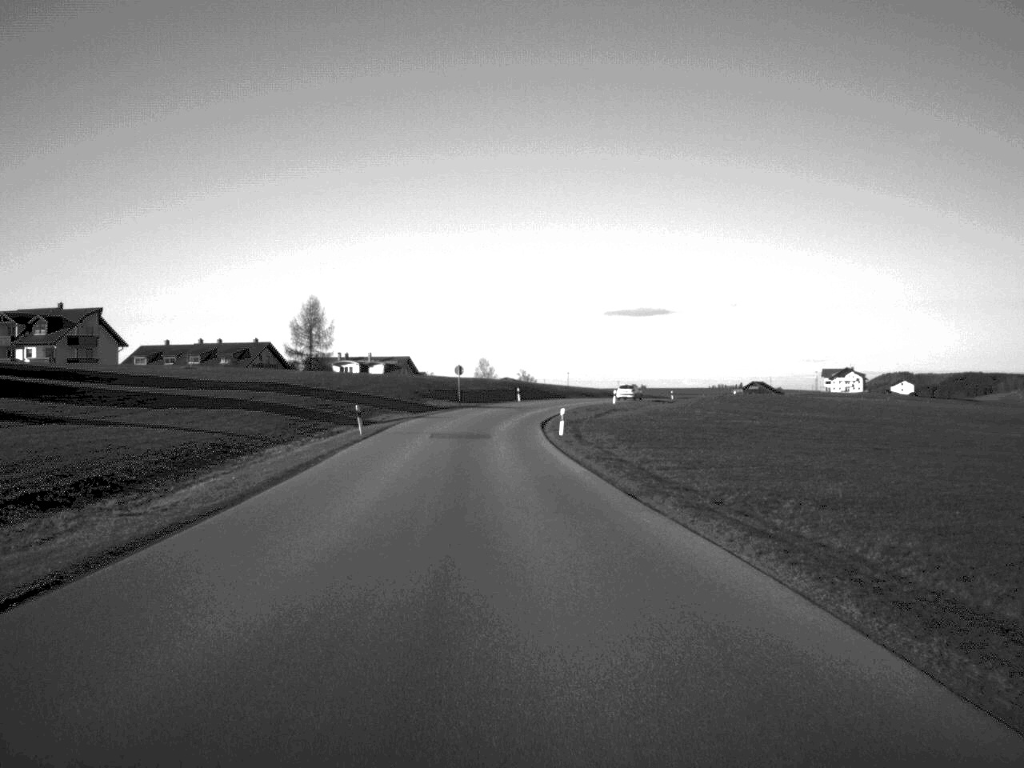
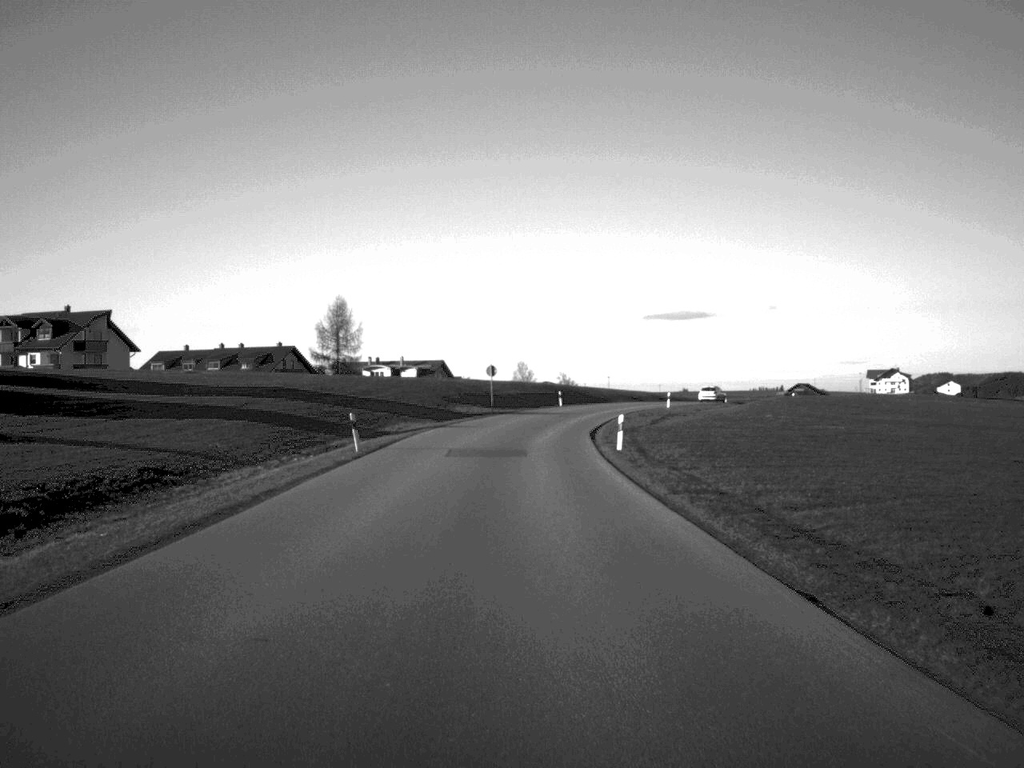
(-0.2, +11.0) m; -2°
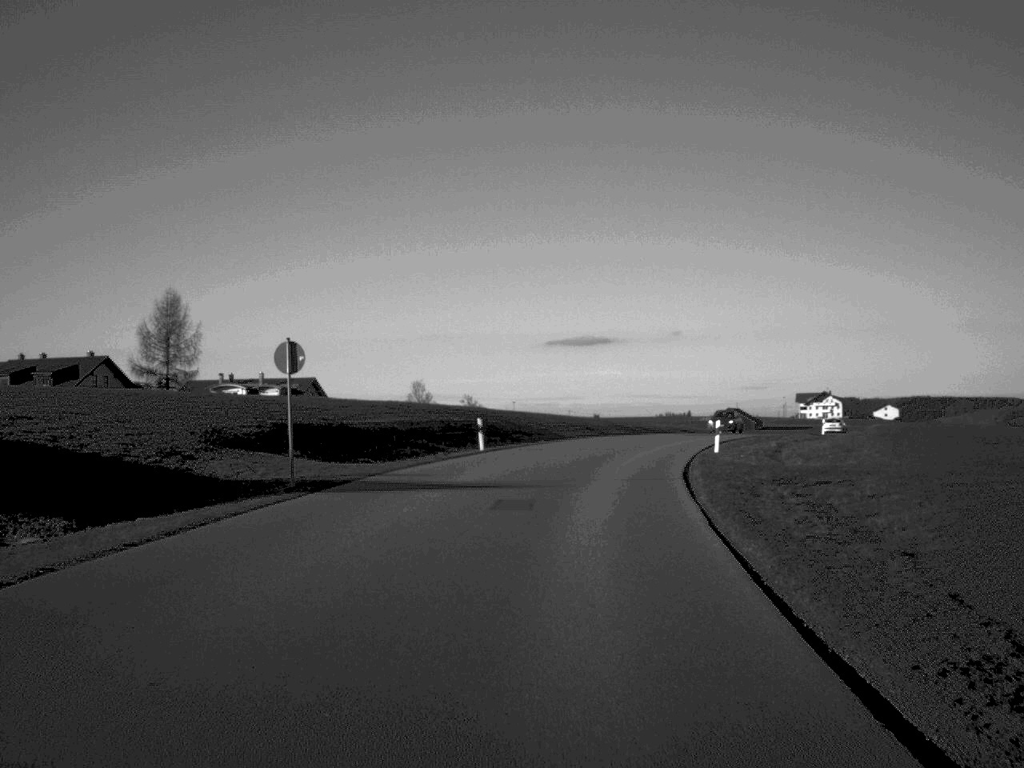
(+0.6, +46.2) m; +5°
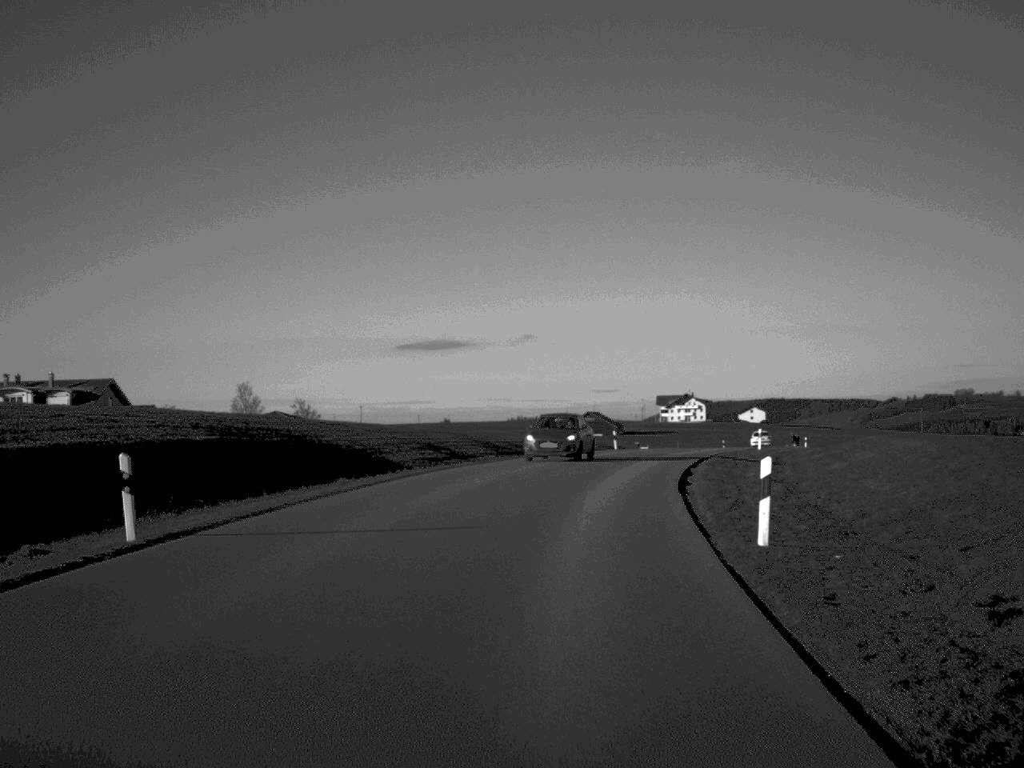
(+1.4, +24.9) m; +7°
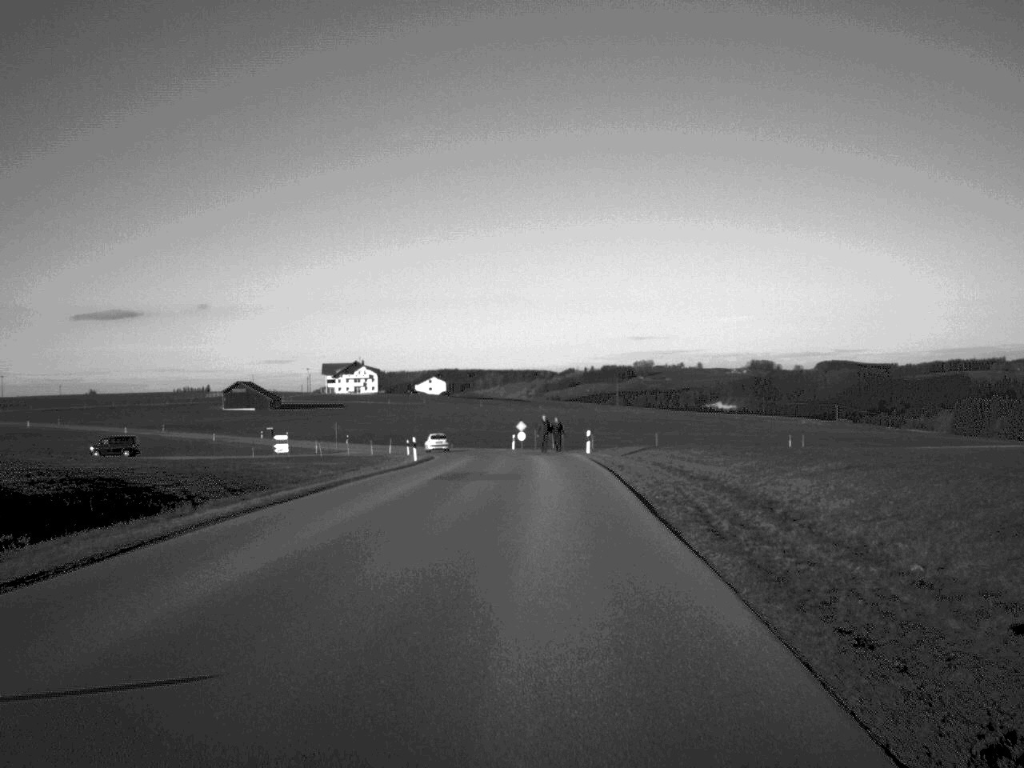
(+8.1, +59.3) m; +14°
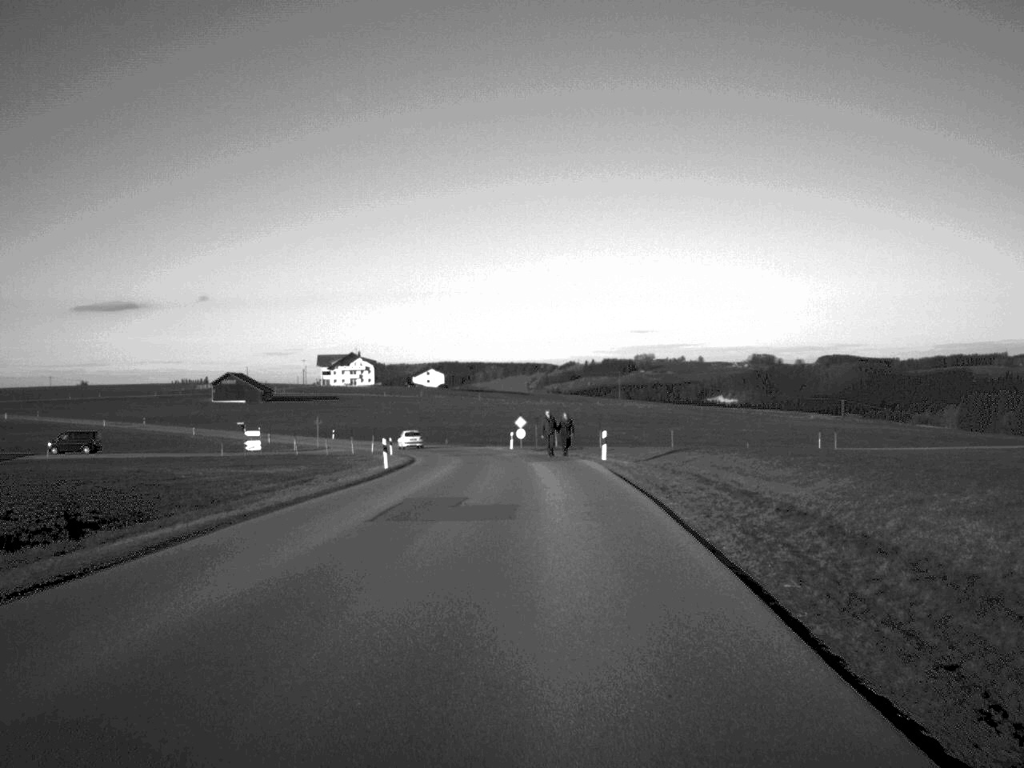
(0.0, +11.2) m; 0°
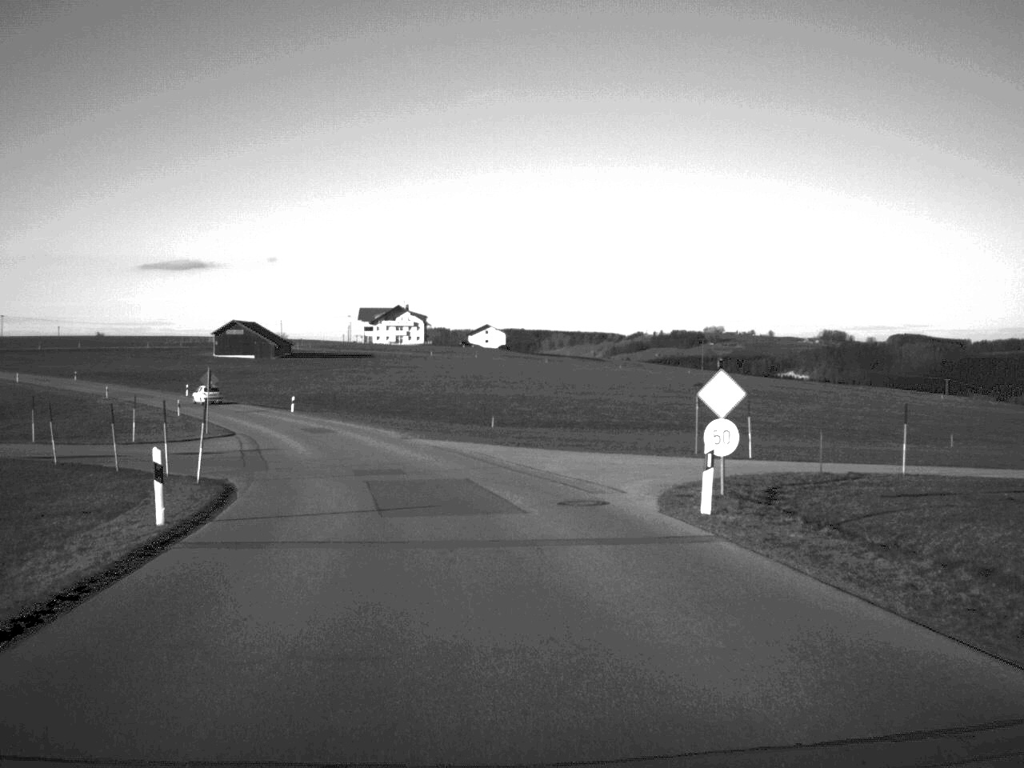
(-2.5, +60.4) m; -3°
